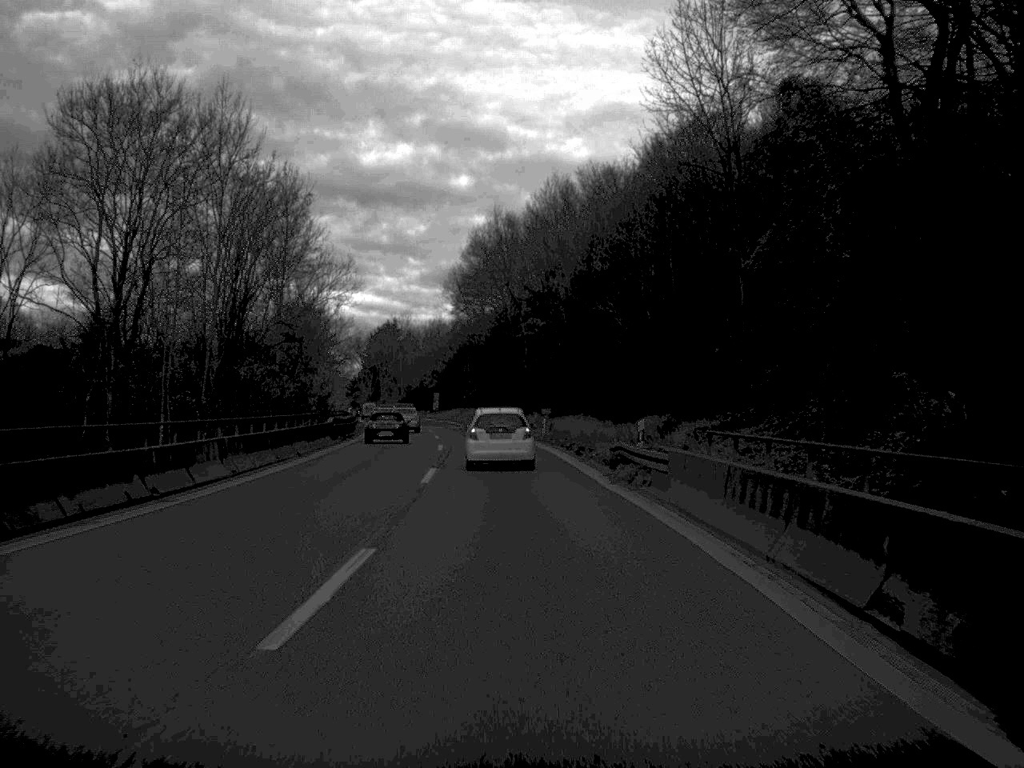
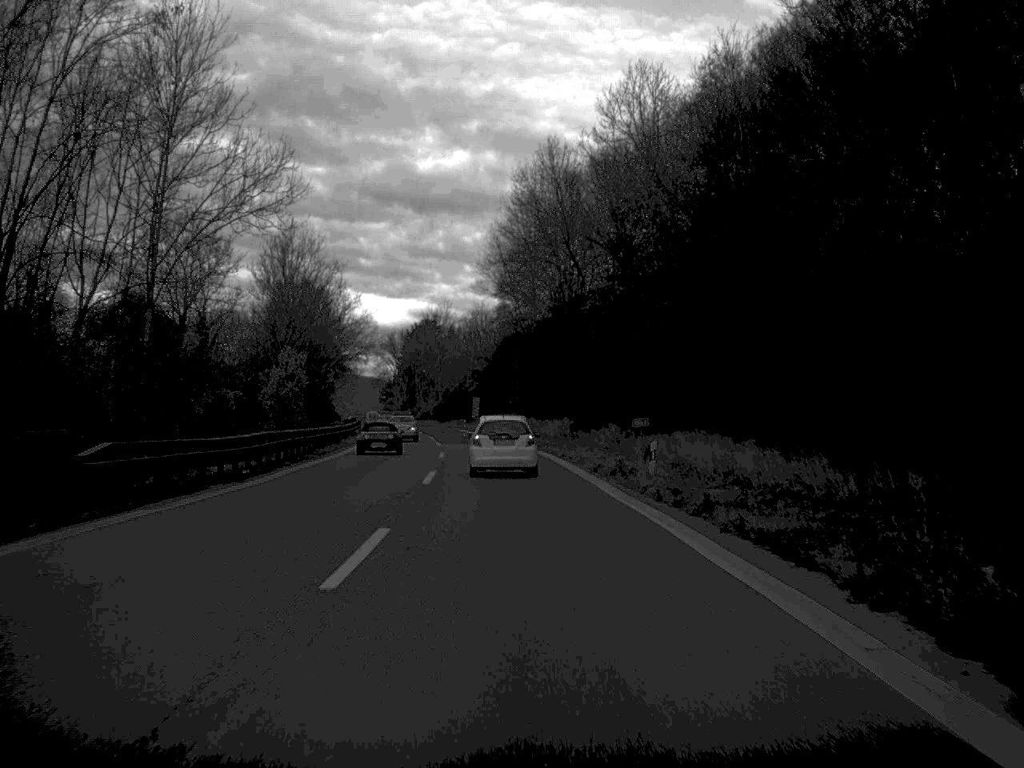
(-0.7, +33.4) m; -2°
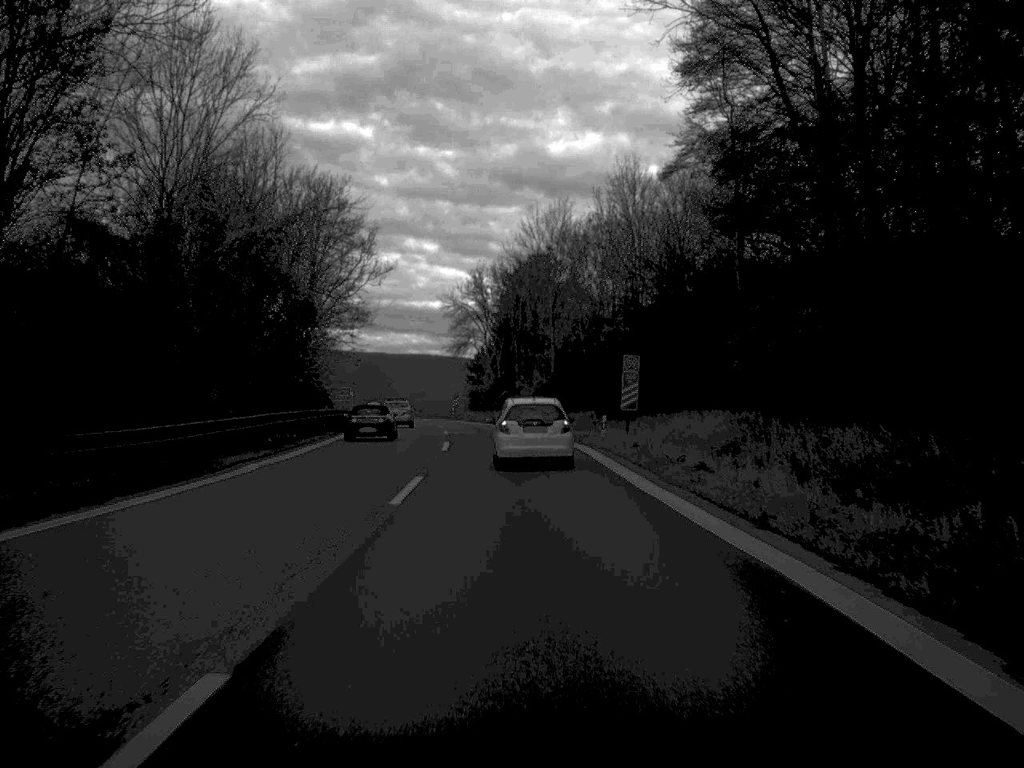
(-4.0, +81.0) m; -6°
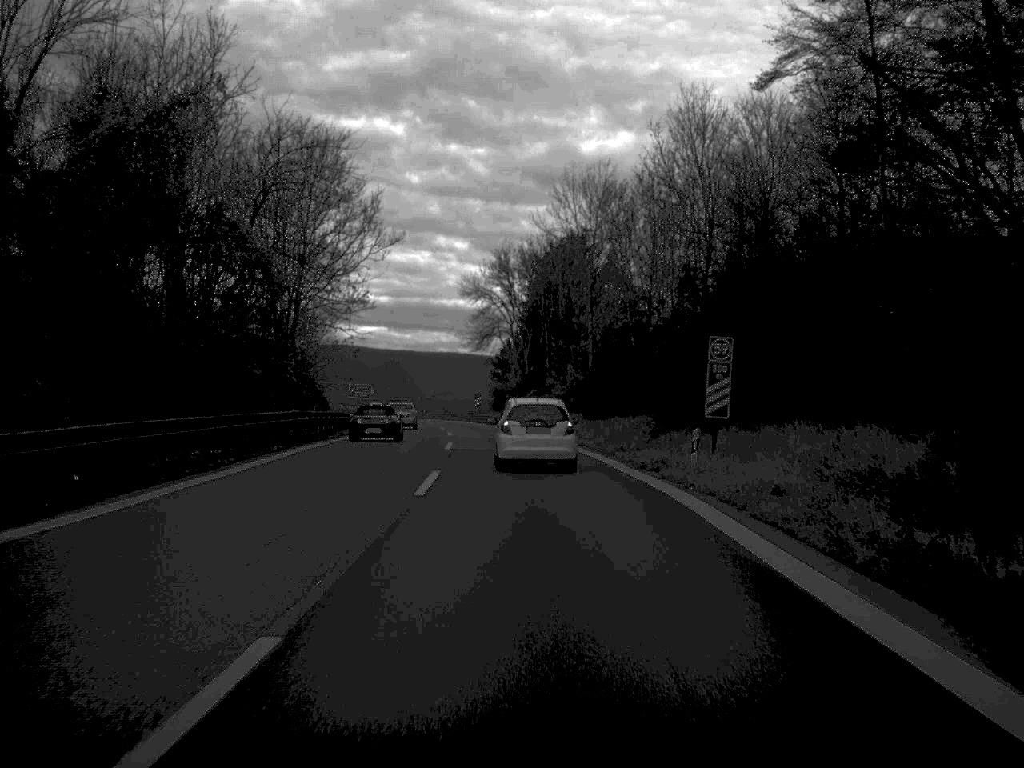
(-0.2, +17.2) m; -1°
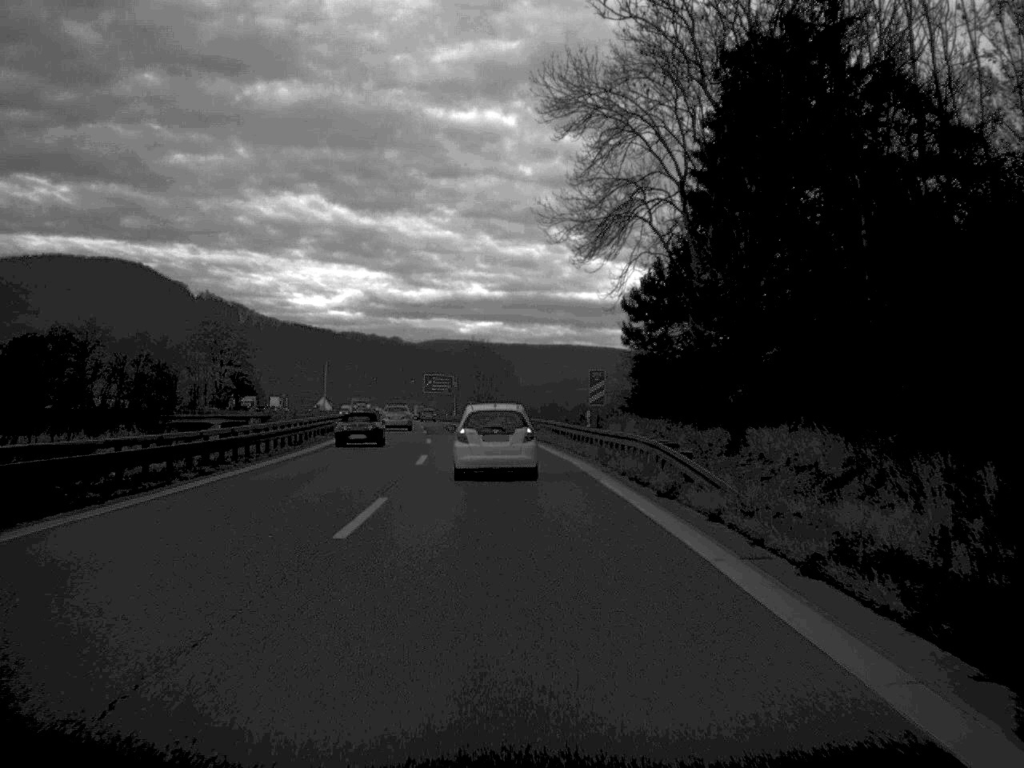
(-2.8, +76.9) m; -5°
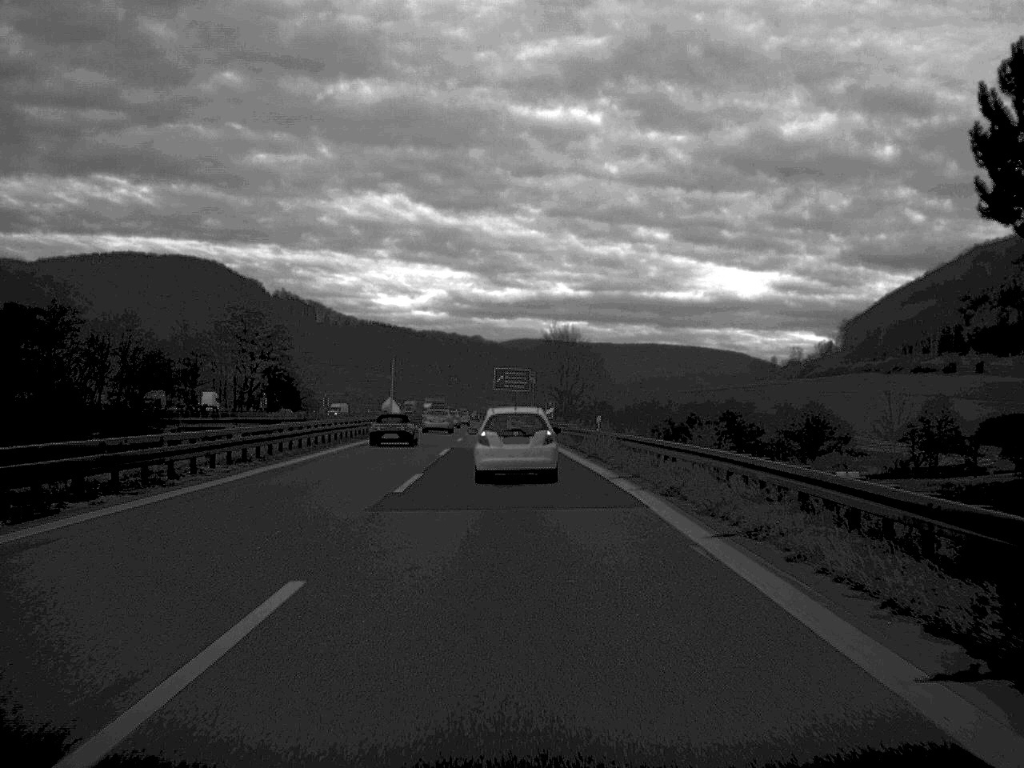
(-1.4, +45.3) m; -4°
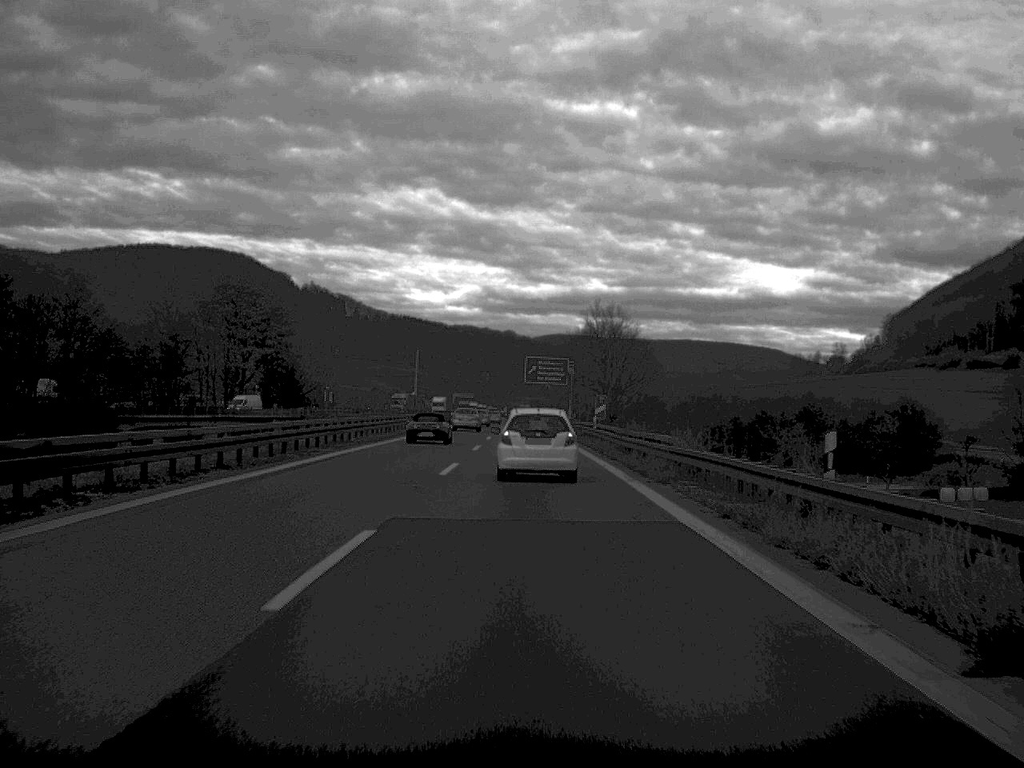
(-0.5, +31.6) m; -1°
